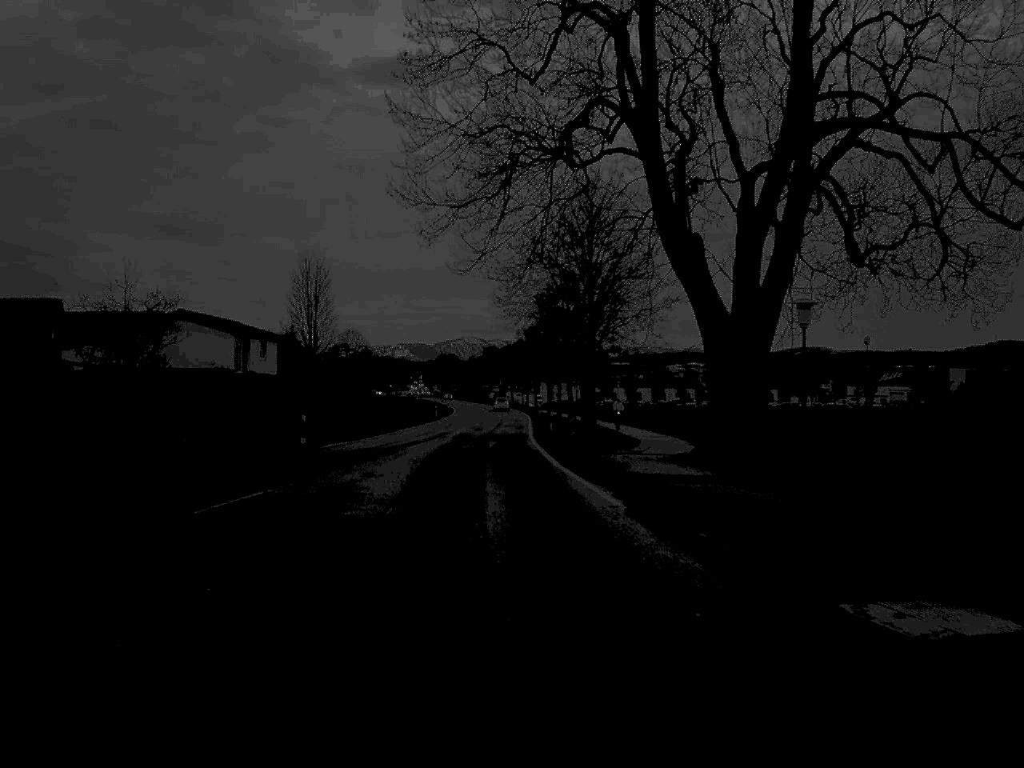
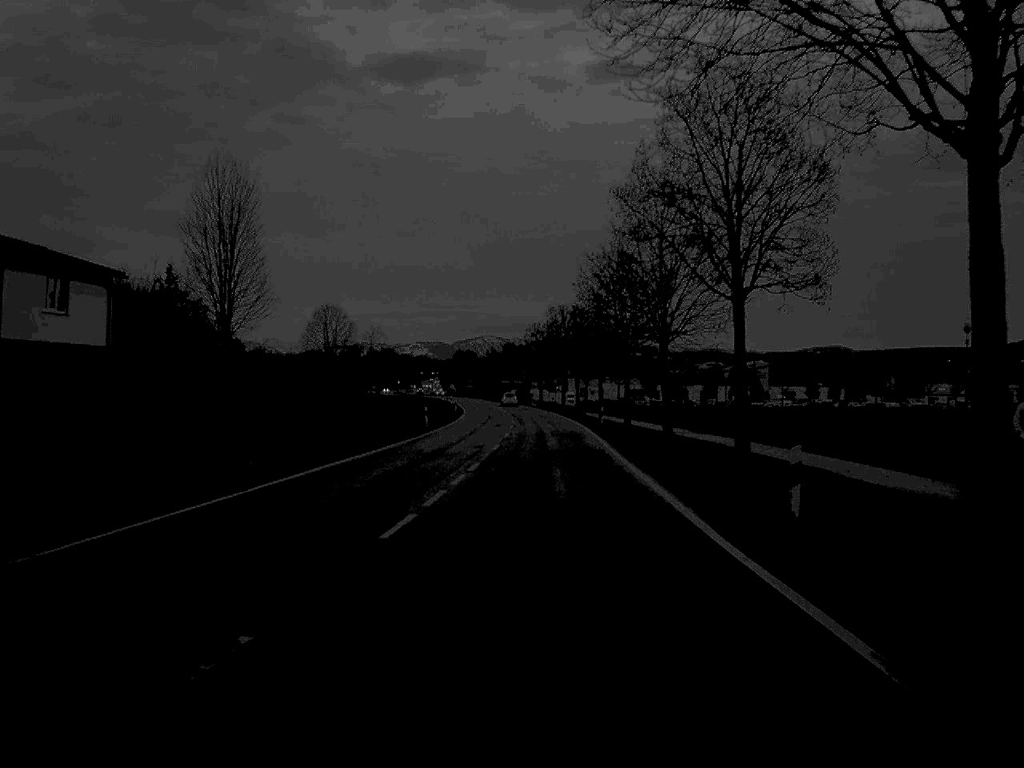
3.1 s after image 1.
(-1.5, +44.7) m; -1°
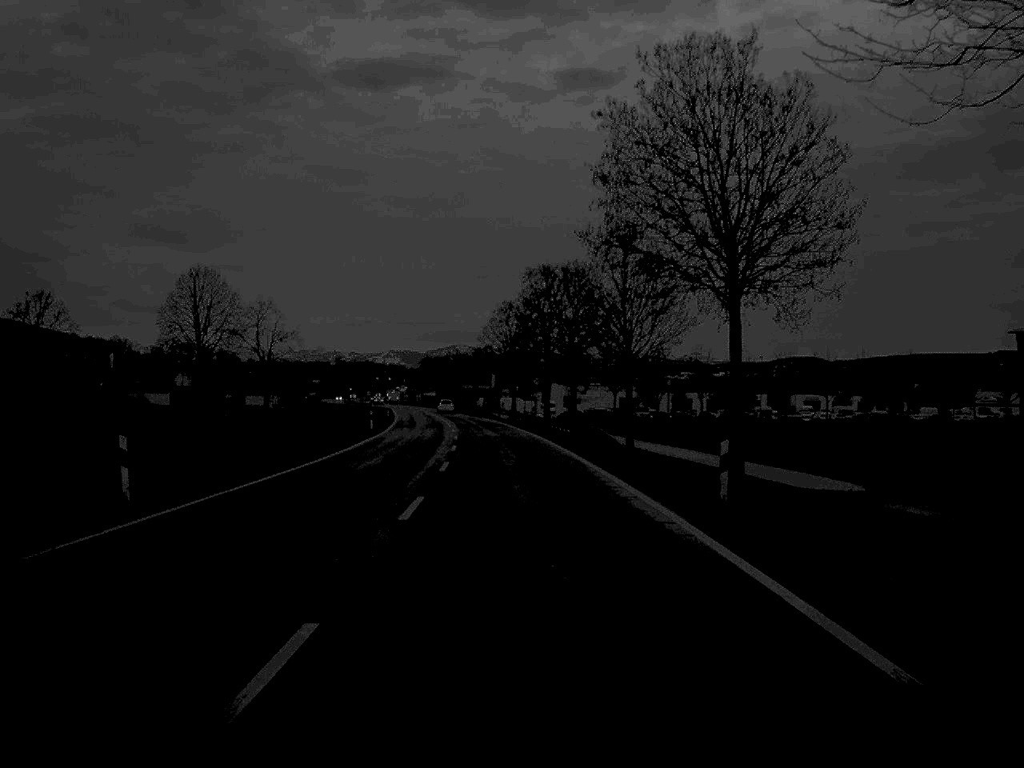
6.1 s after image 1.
(+0.6, +46.0) m; +1°
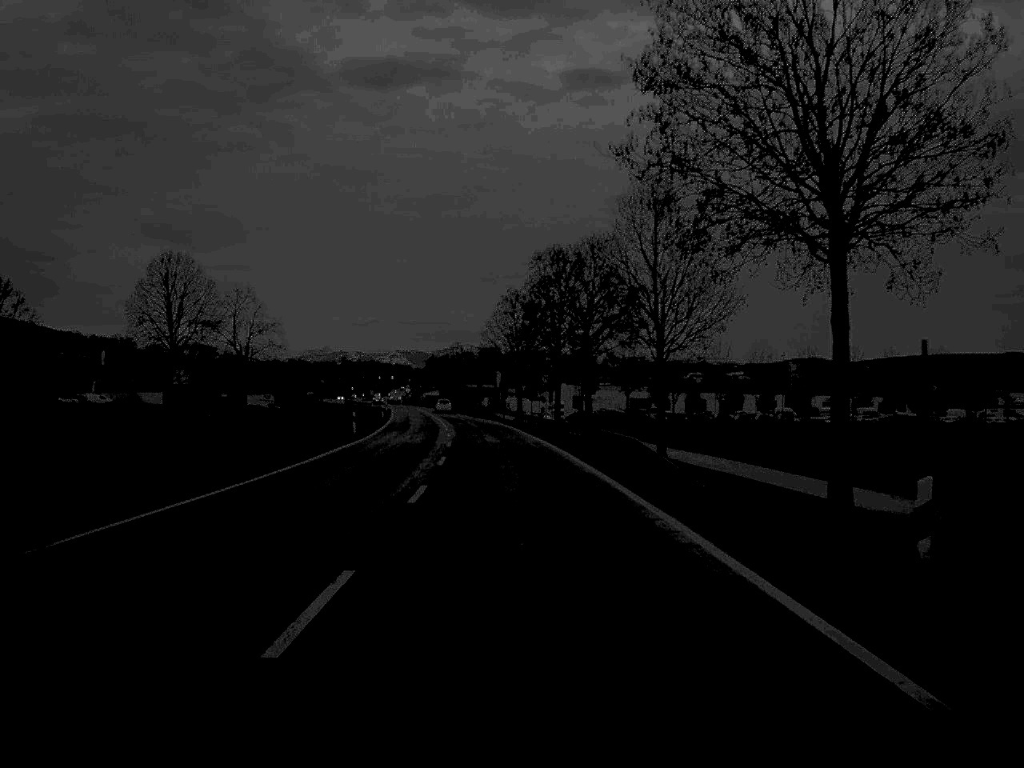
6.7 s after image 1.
(0.0, +9.3) m; 0°
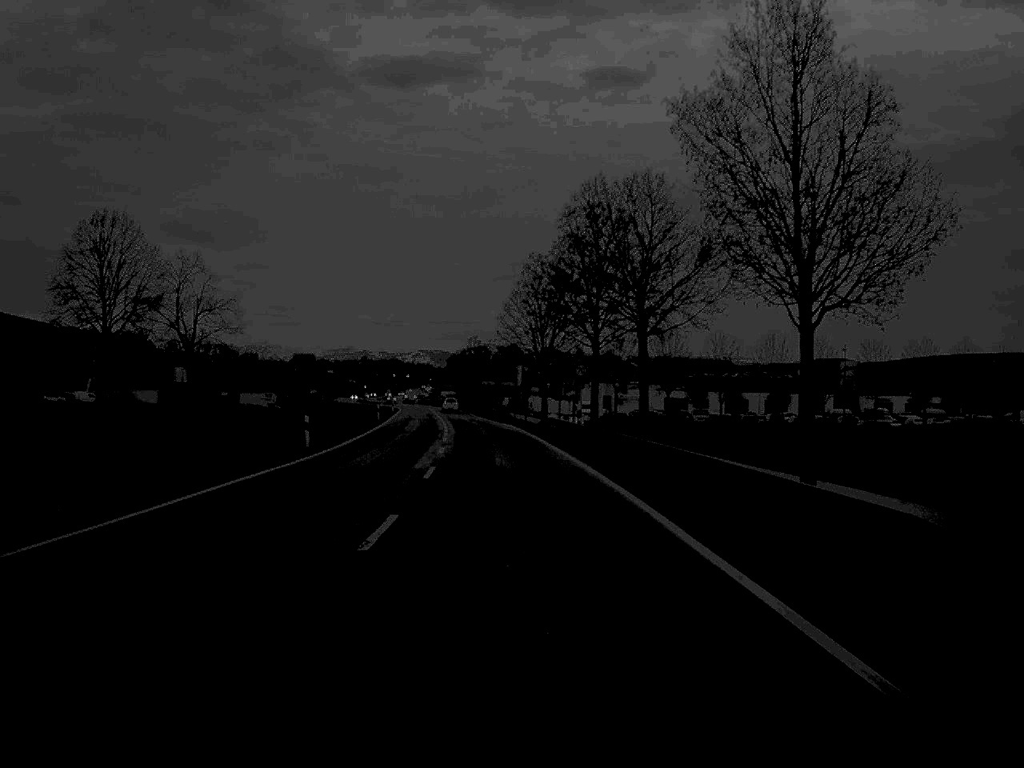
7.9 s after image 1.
(-0.1, +18.3) m; -1°
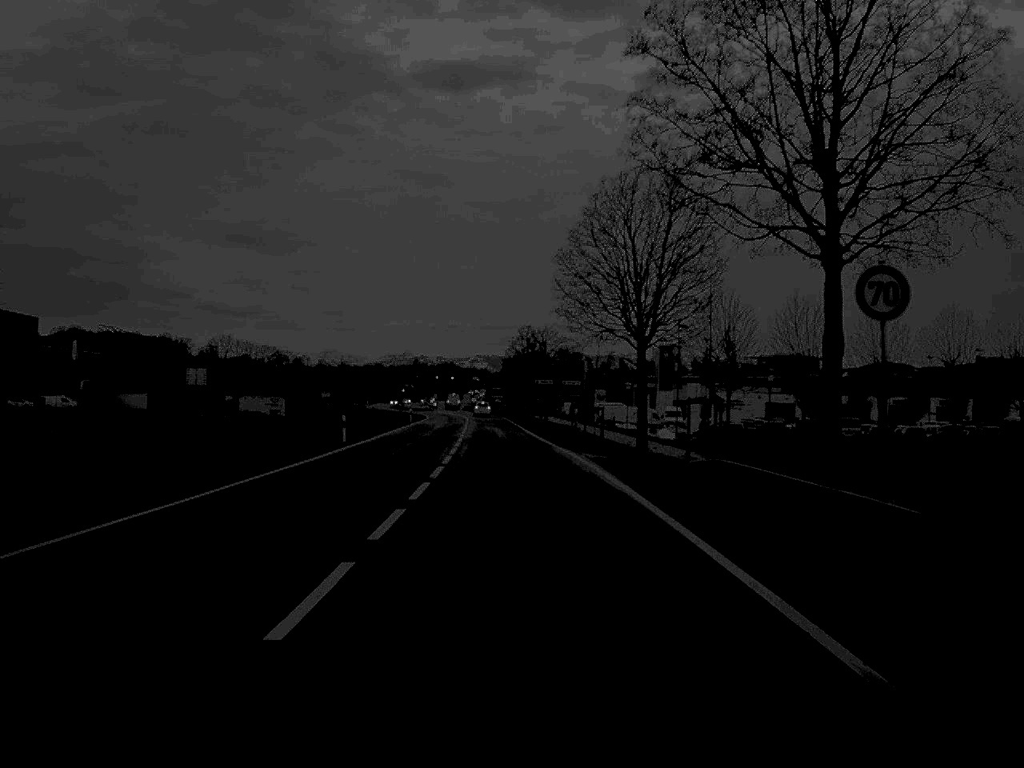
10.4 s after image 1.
(-0.8, +38.5) m; -2°
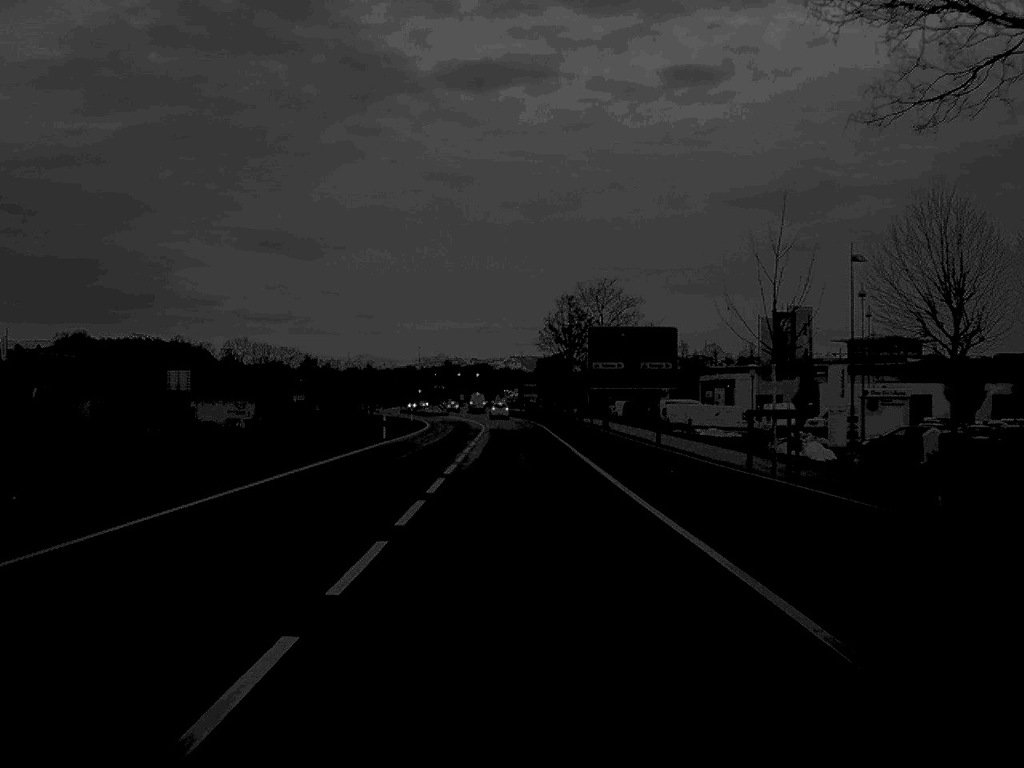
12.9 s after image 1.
(-0.6, +39.7) m; -1°
